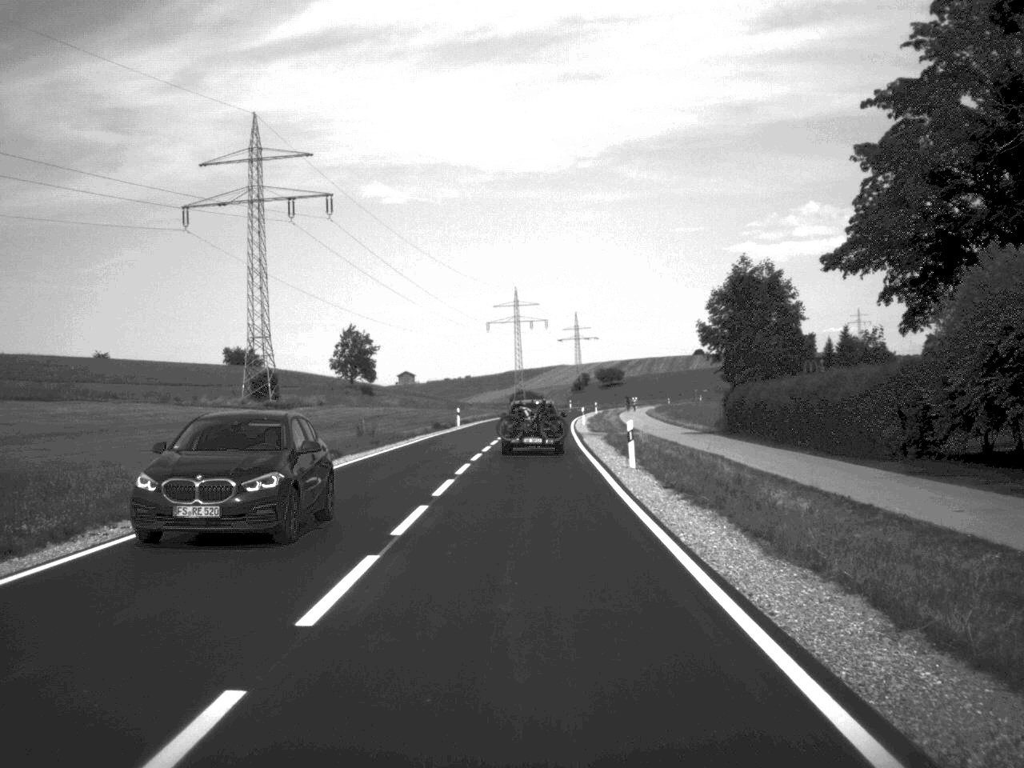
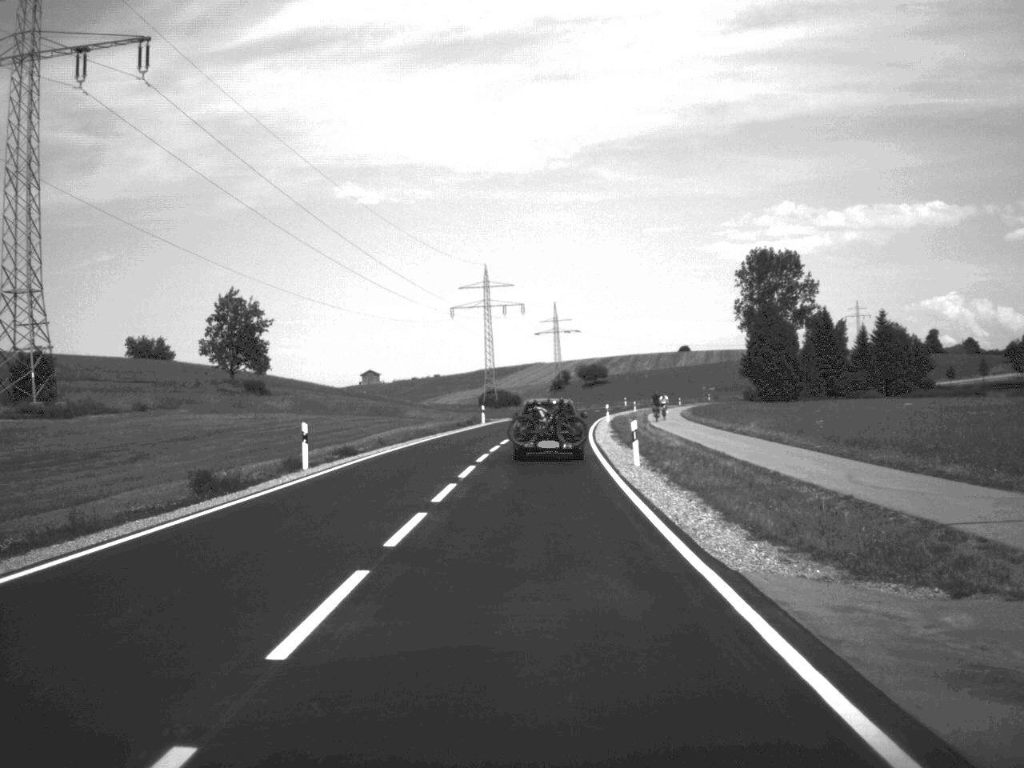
(+0.4, +48.4) m; +1°
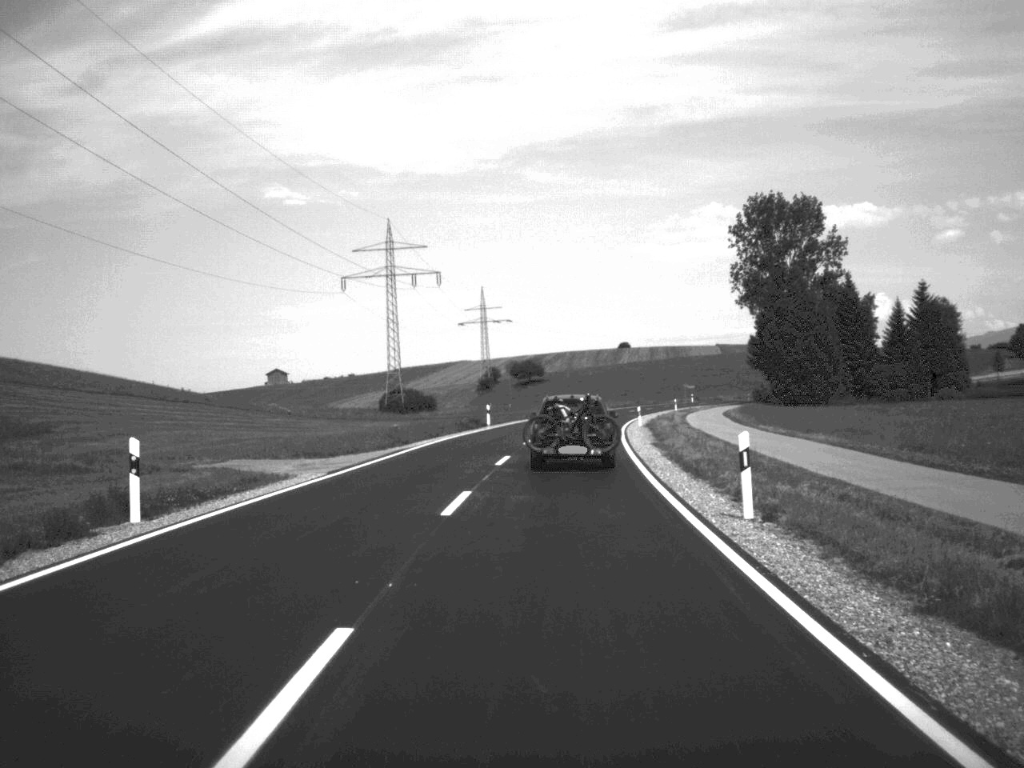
(+1.3, +61.9) m; +3°
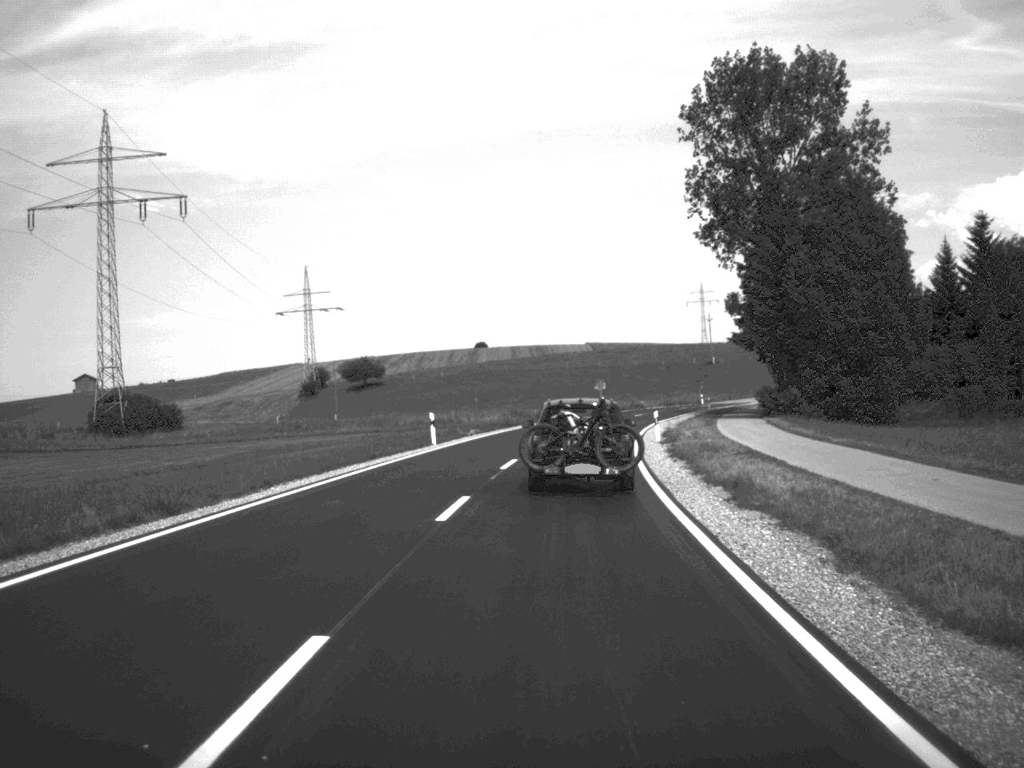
(+3.9, +70.8) m; +6°
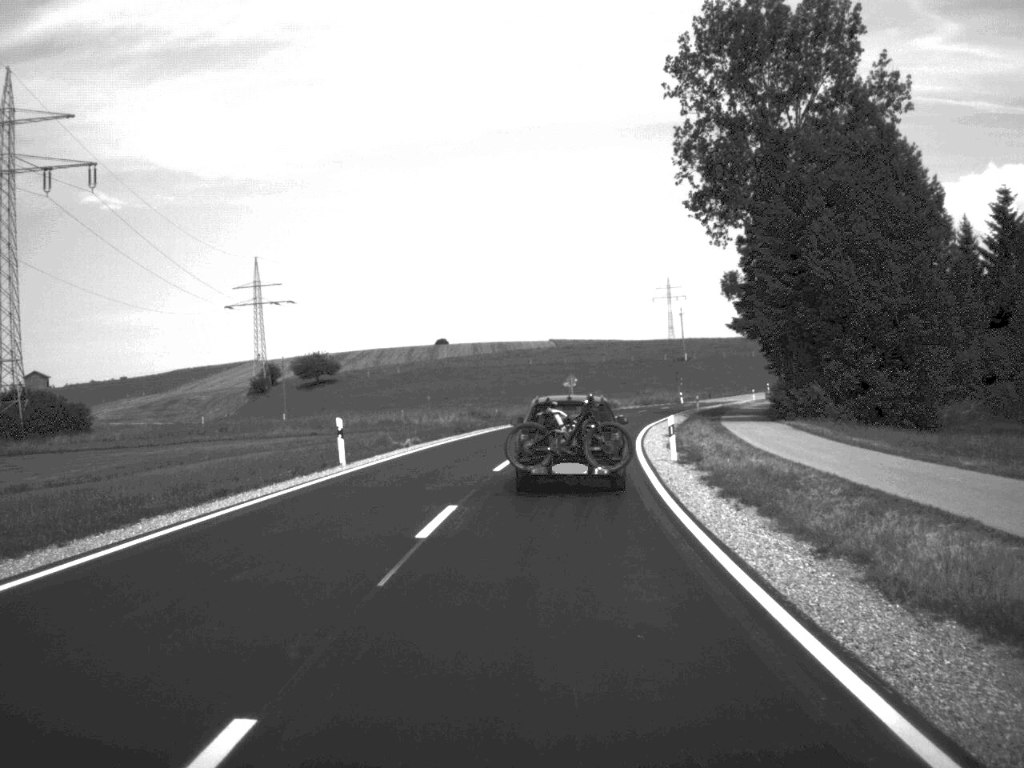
(+0.2, +13.9) m; +2°
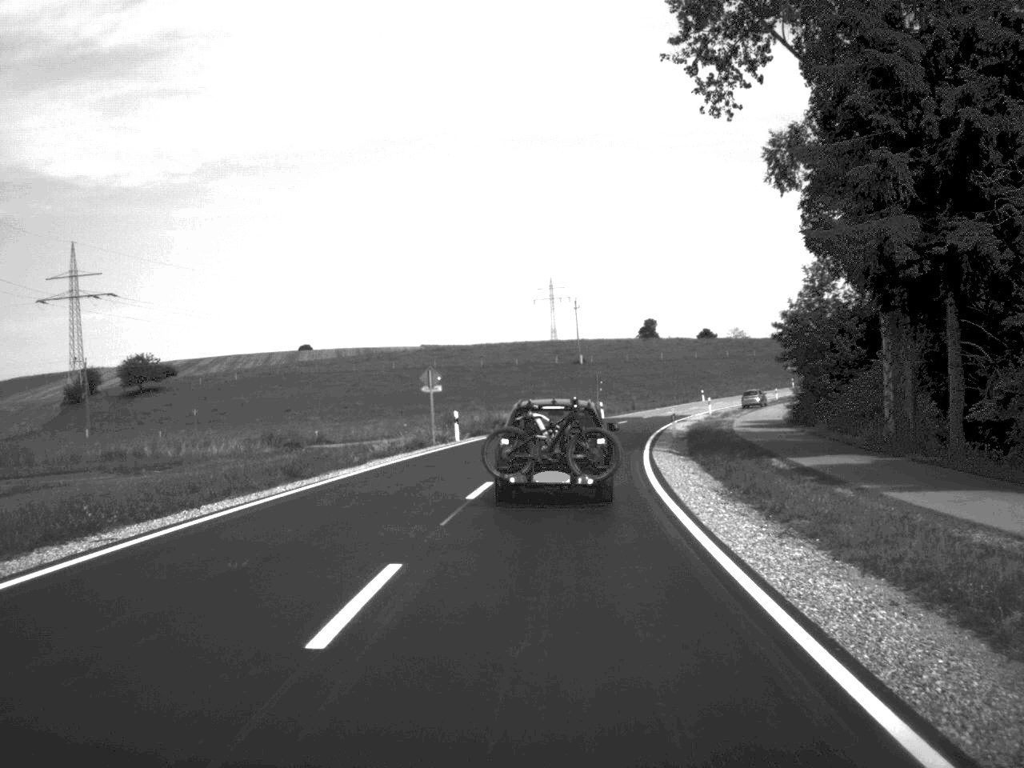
(+1.9, +41.4) m; +6°
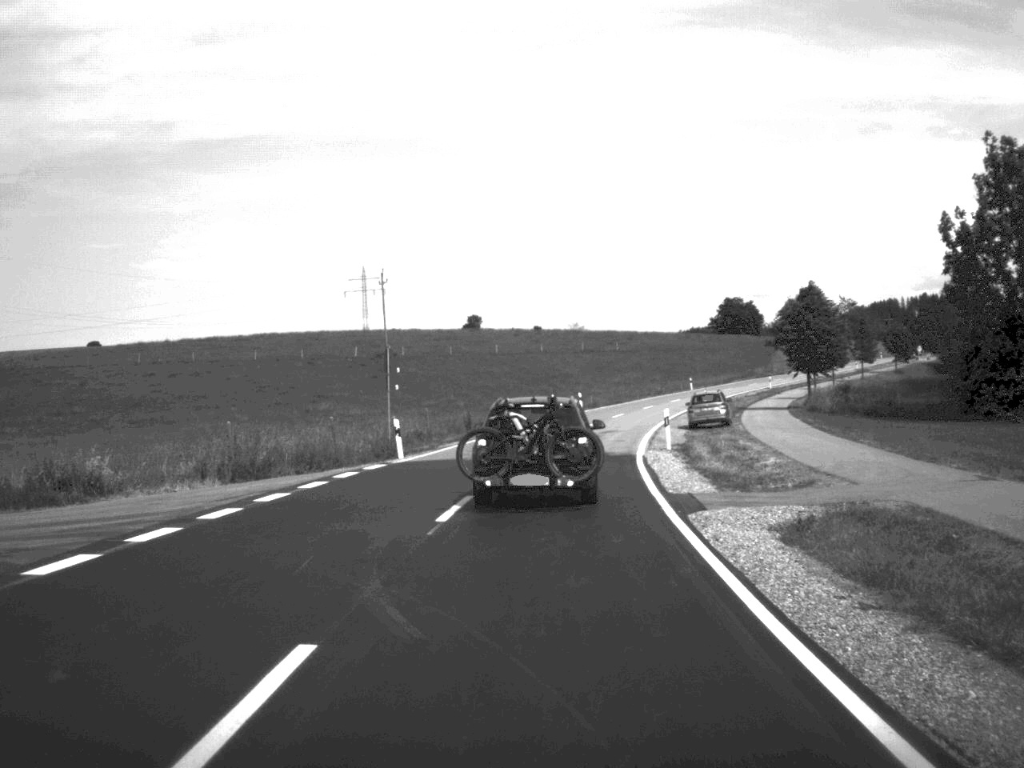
(+3.5, +50.7) m; +8°
